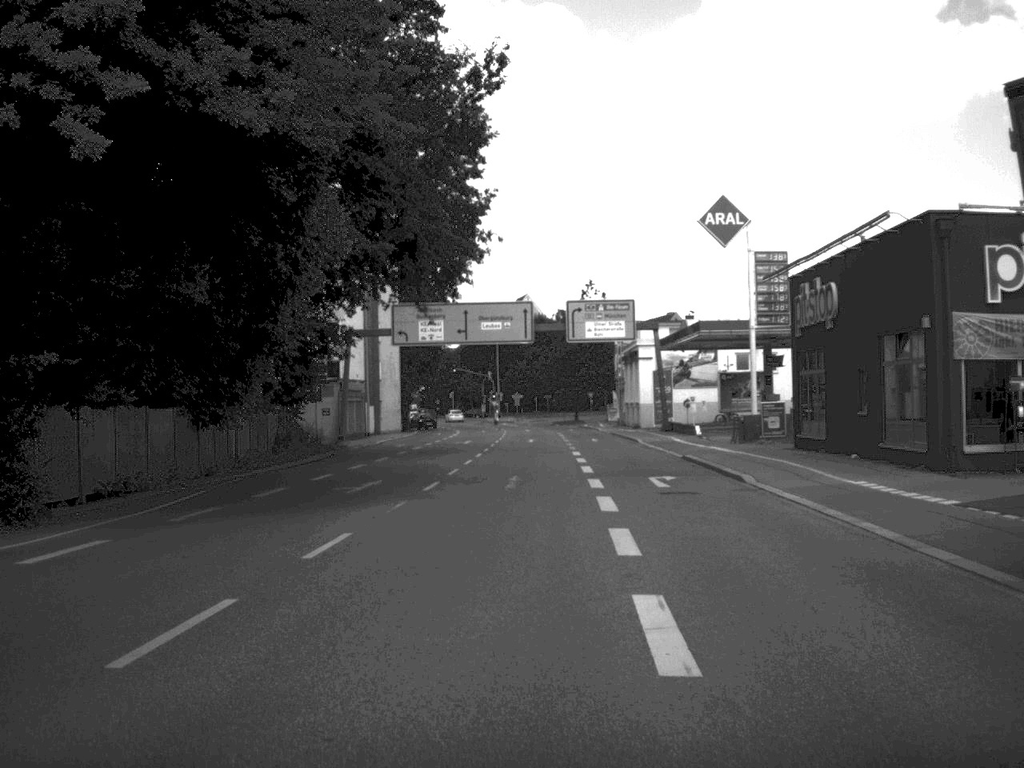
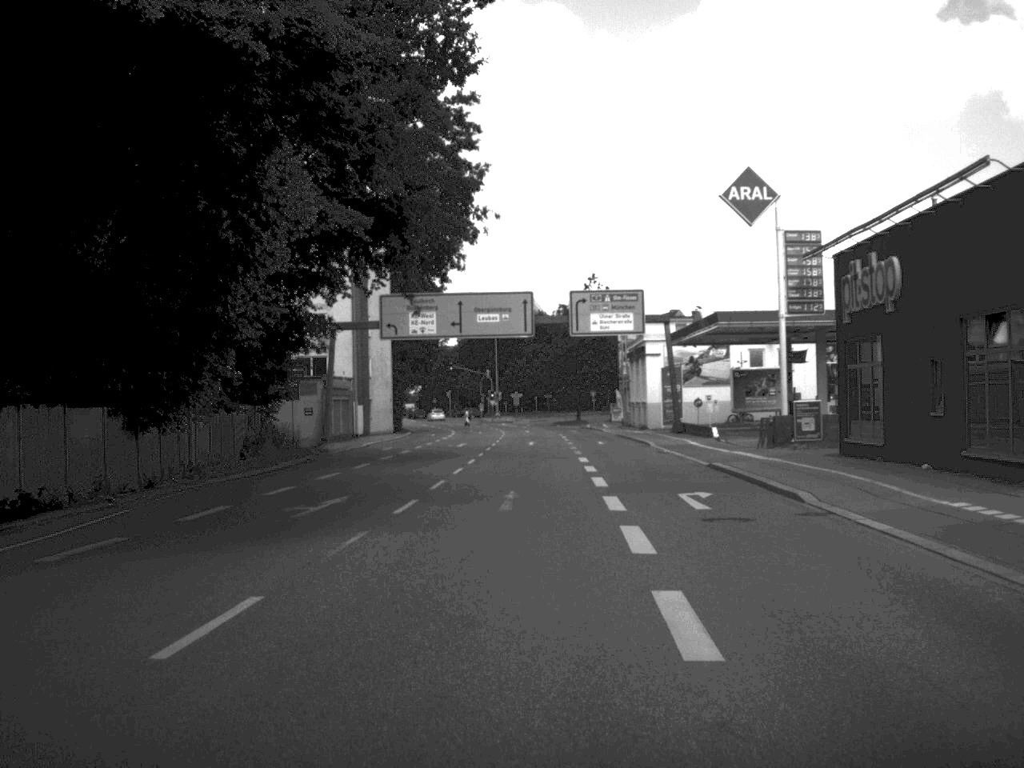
(0.0, +5.6) m; 0°
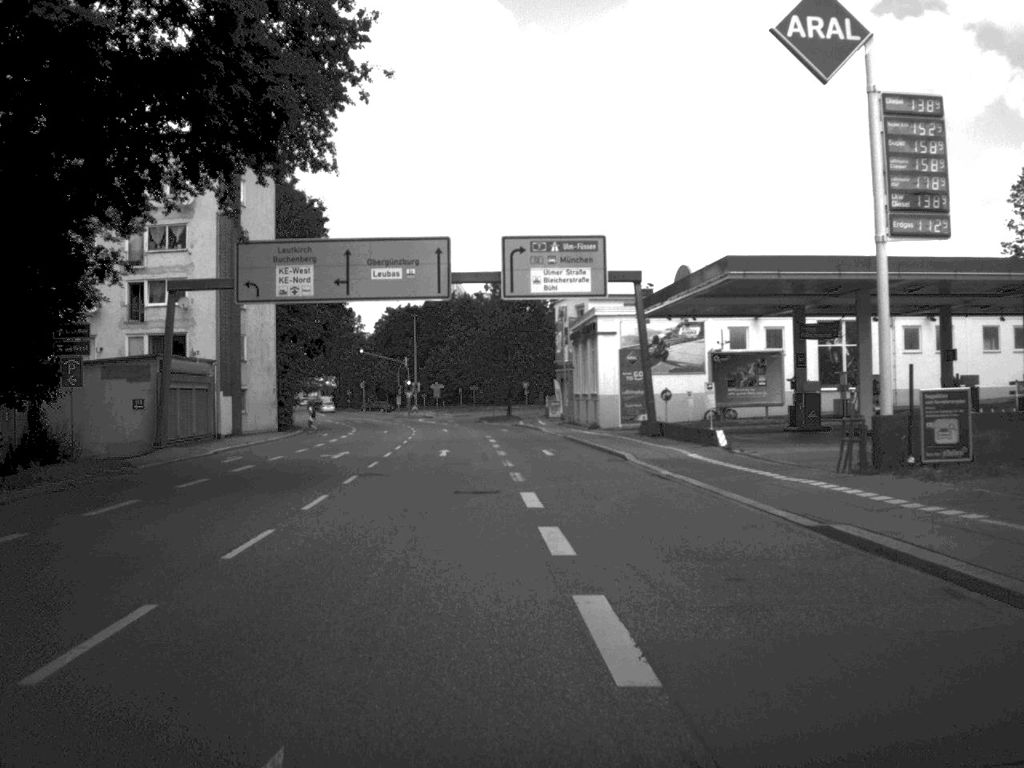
(+0.4, +18.6) m; +3°
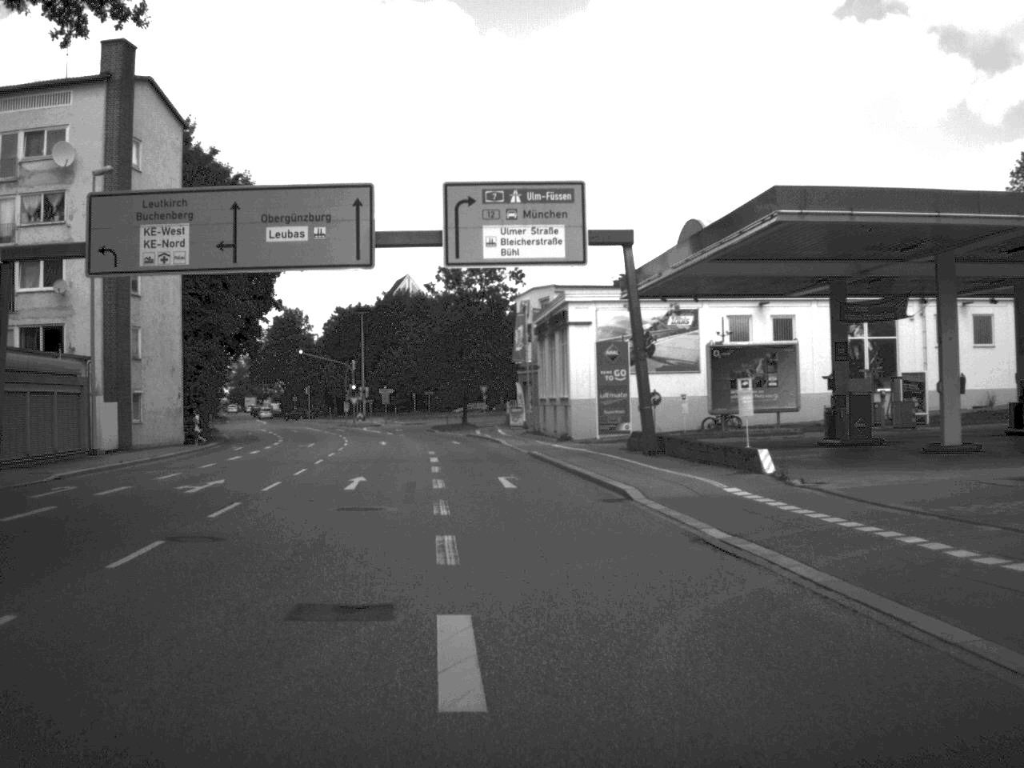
(+0.2, +12.1) m; +2°
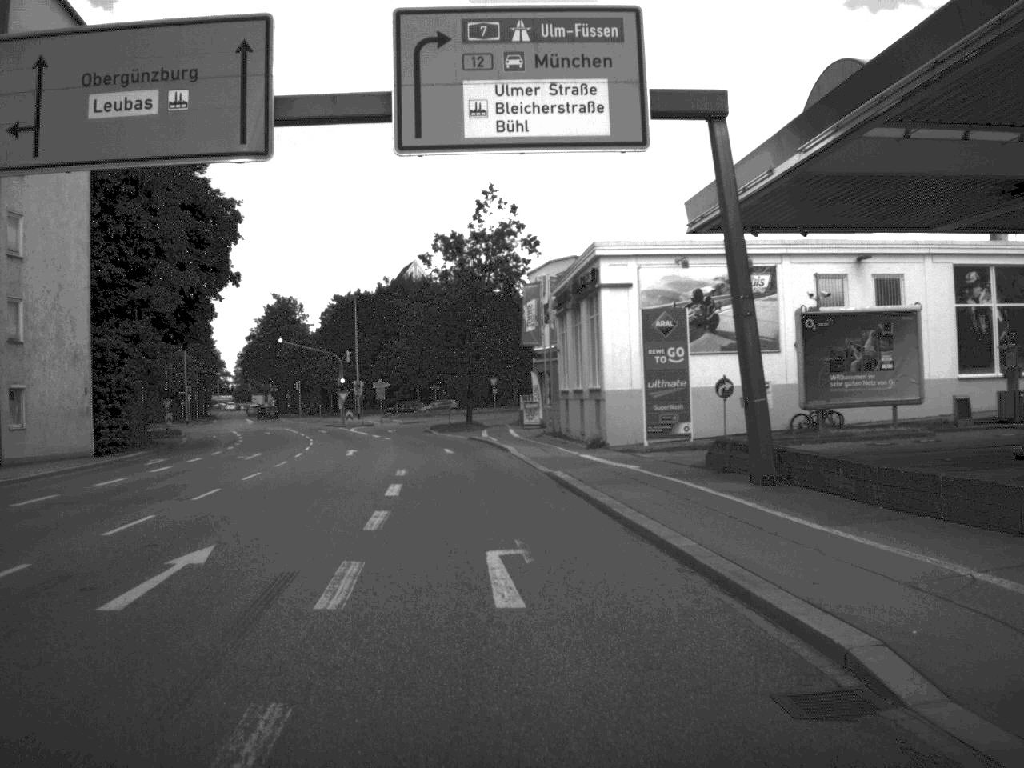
(0.0, +14.7) m; -1°
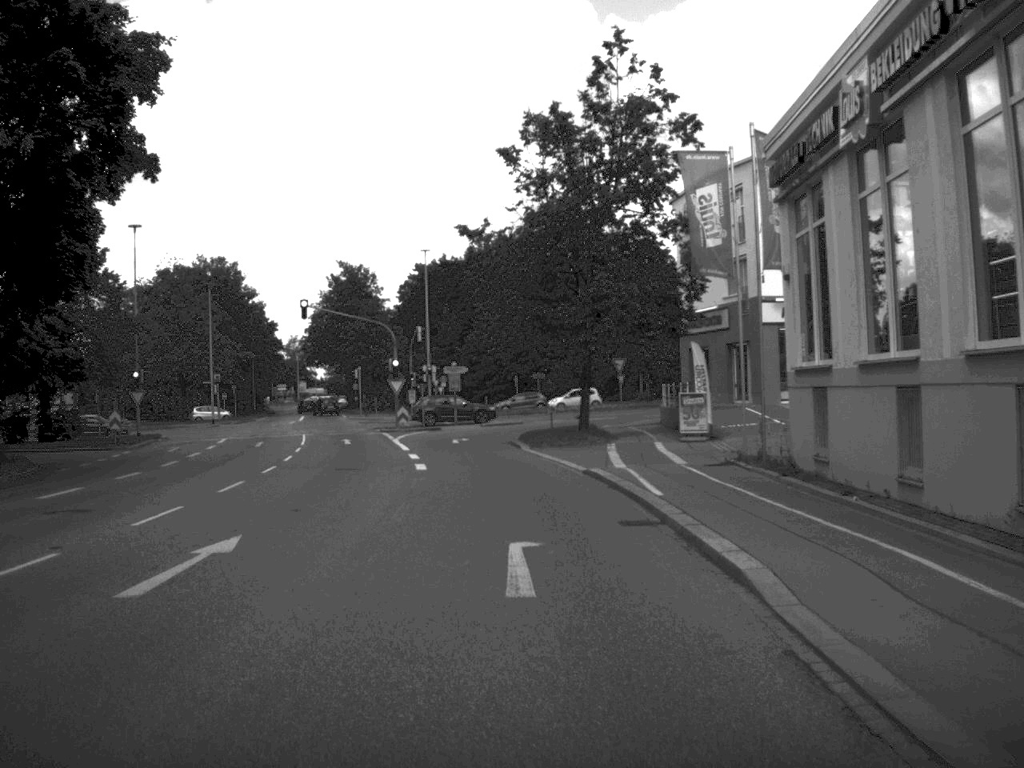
(-1.4, +29.3) m; -5°
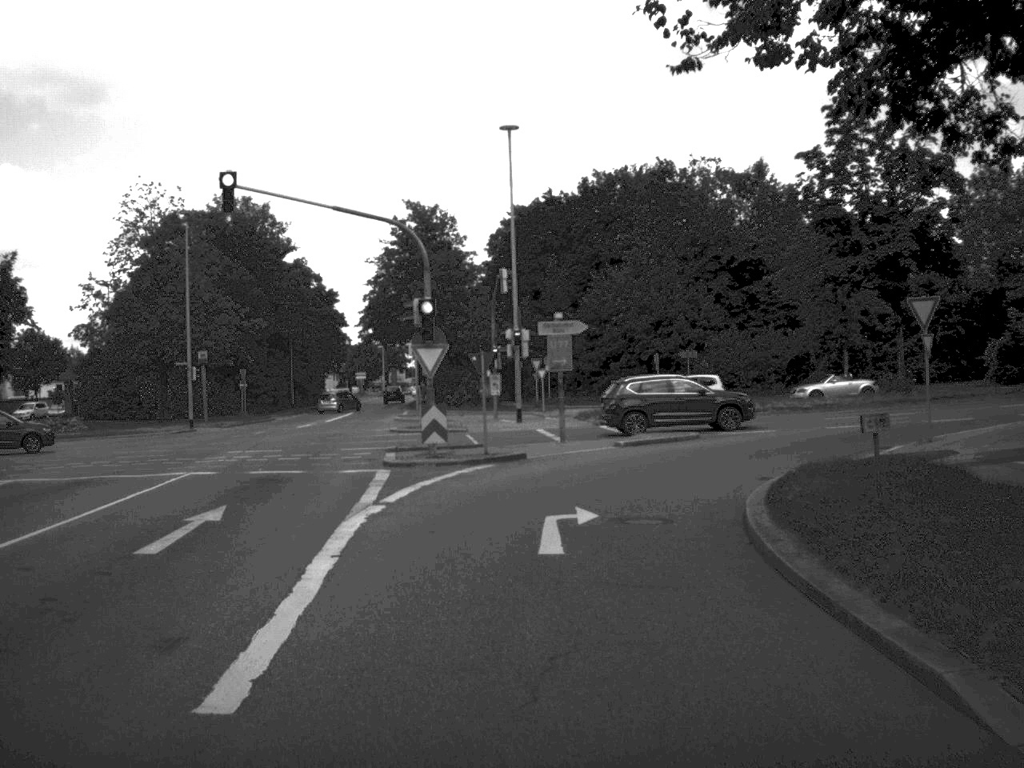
(-1.6, +33.8) m; -5°
